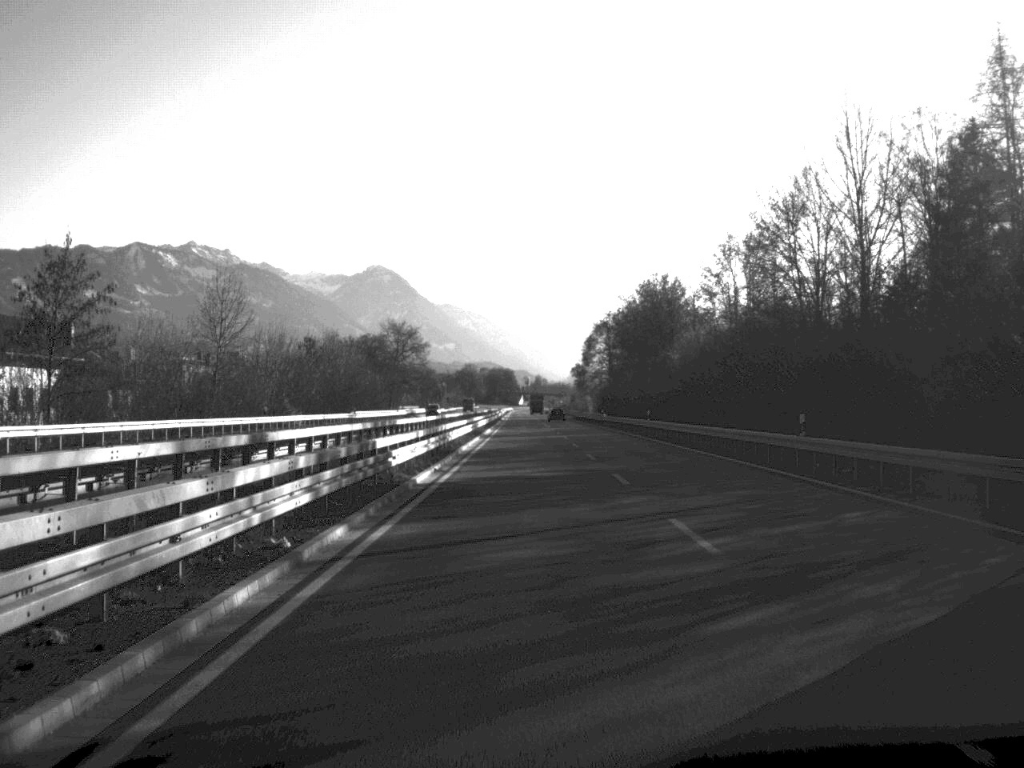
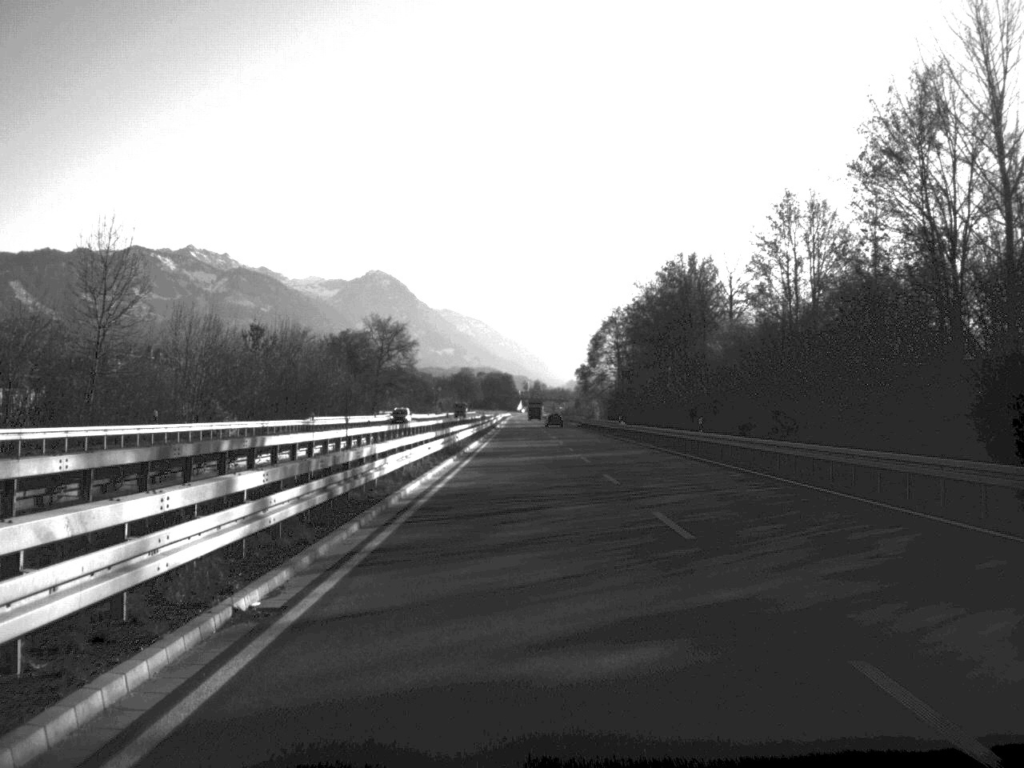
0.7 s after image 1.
(0.0, +21.8) m; 0°
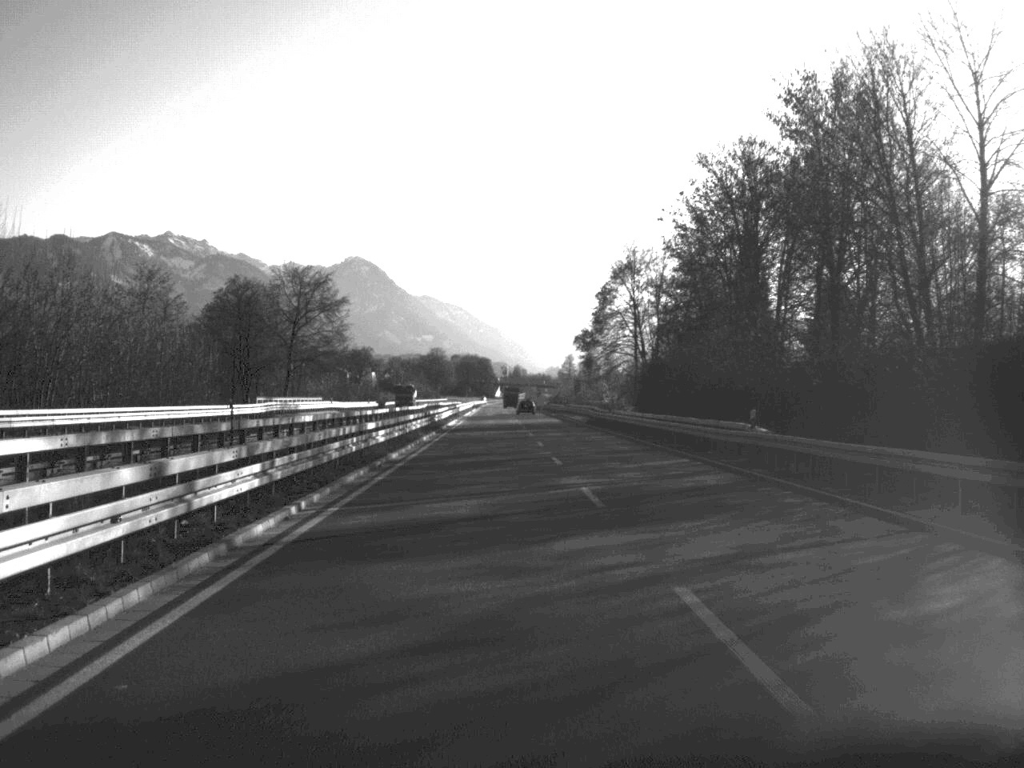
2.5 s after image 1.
(+0.4, +57.1) m; +1°
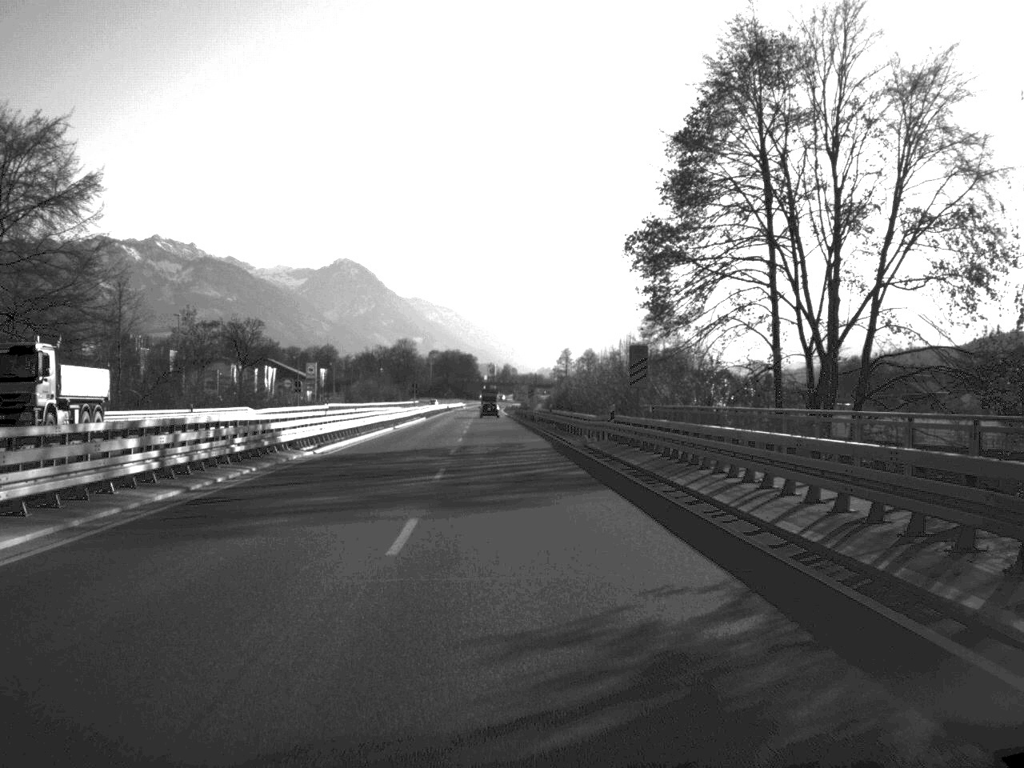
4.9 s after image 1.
(+0.7, +77.2) m; 0°
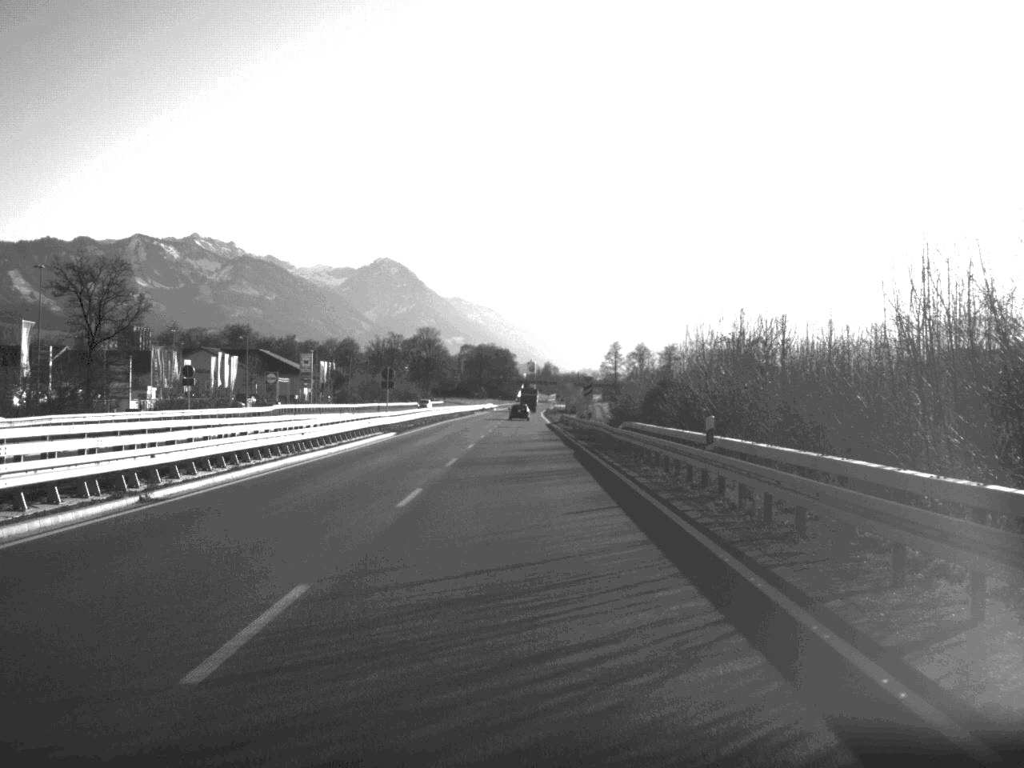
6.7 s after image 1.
(-0.9, +53.9) m; -2°
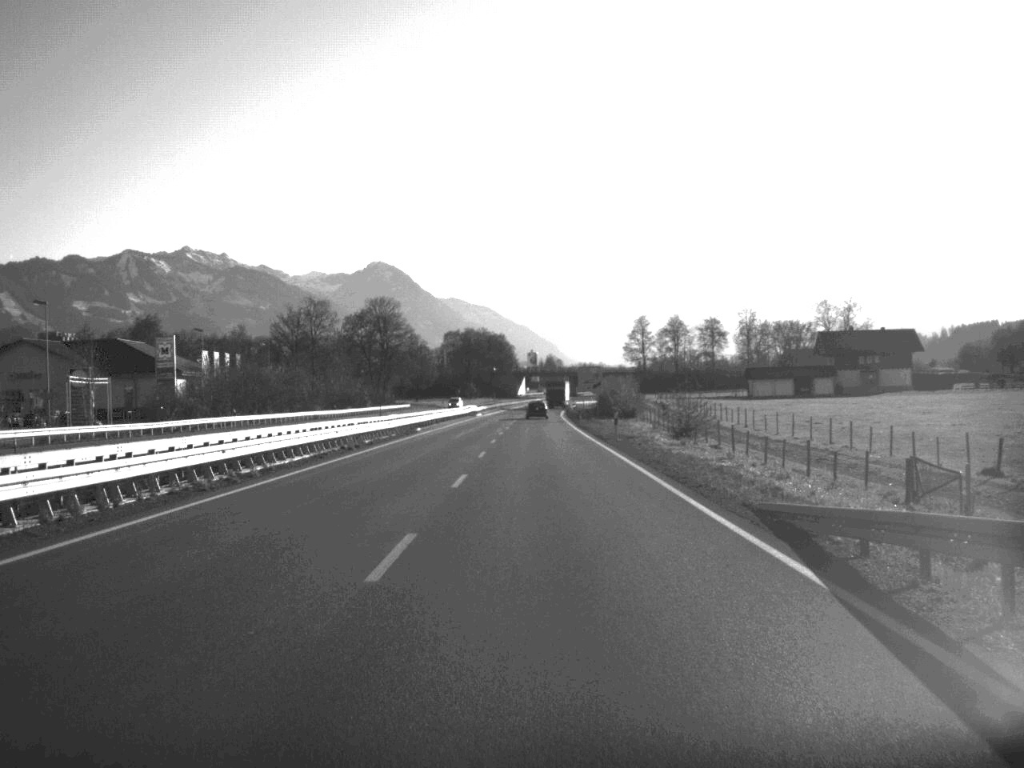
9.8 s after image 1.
(-0.5, +91.7) m; 0°
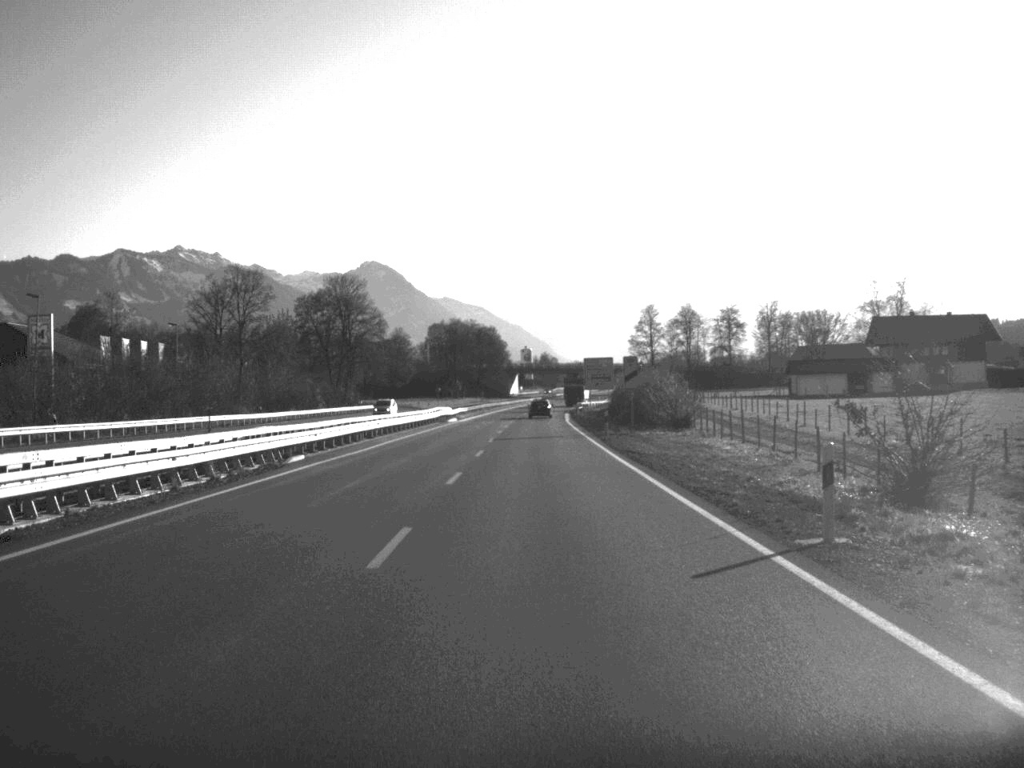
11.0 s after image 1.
(+0.1, +35.2) m; 0°
